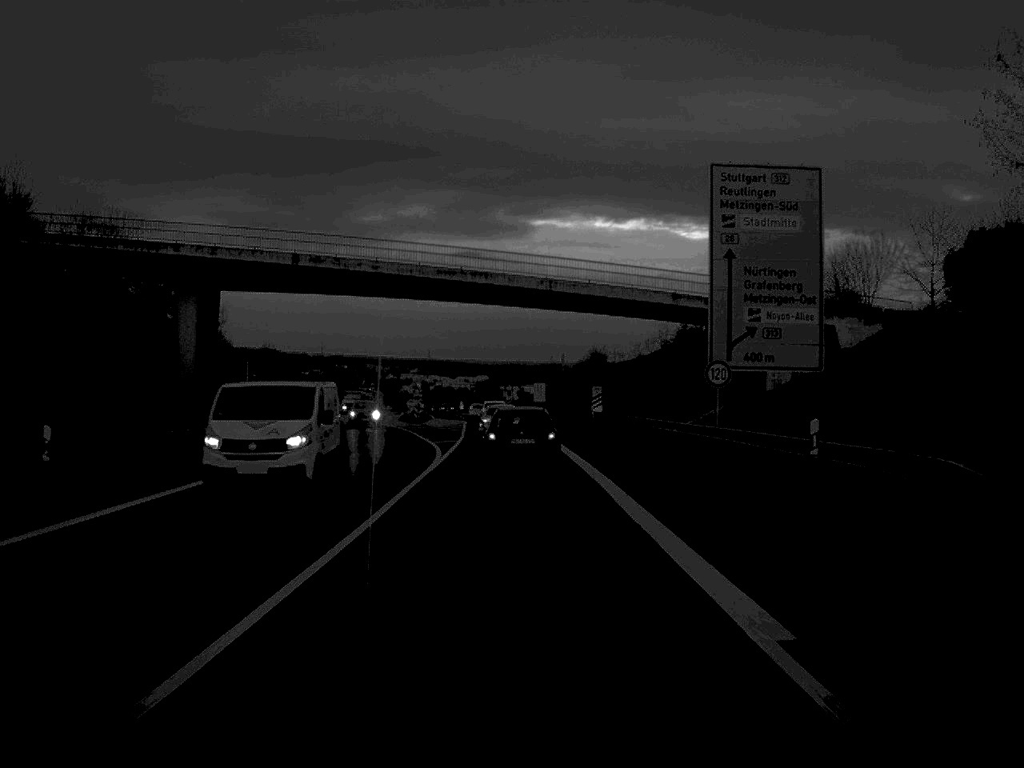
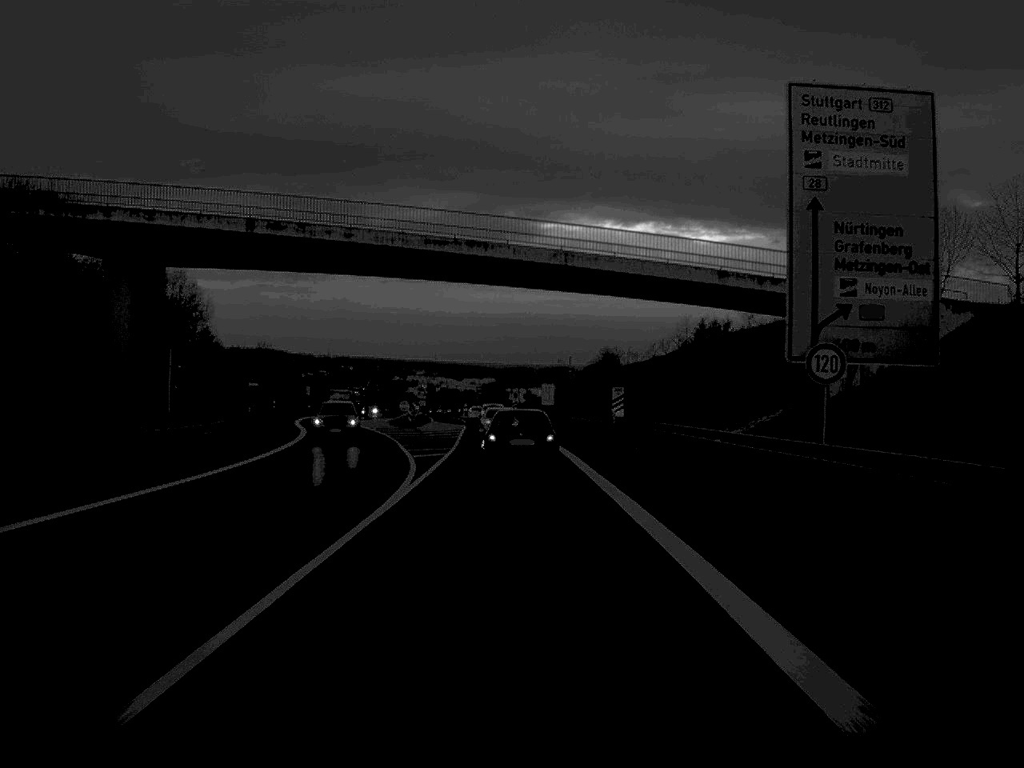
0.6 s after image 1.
(0.0, +11.6) m; 0°
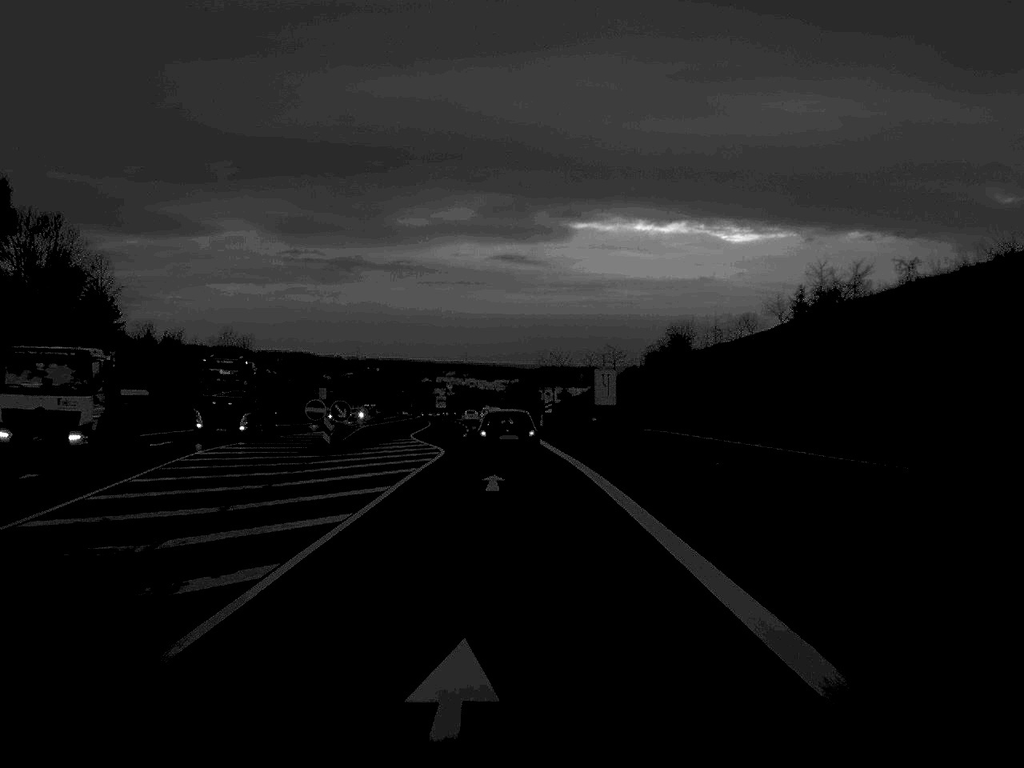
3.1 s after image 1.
(-0.5, +51.1) m; -1°
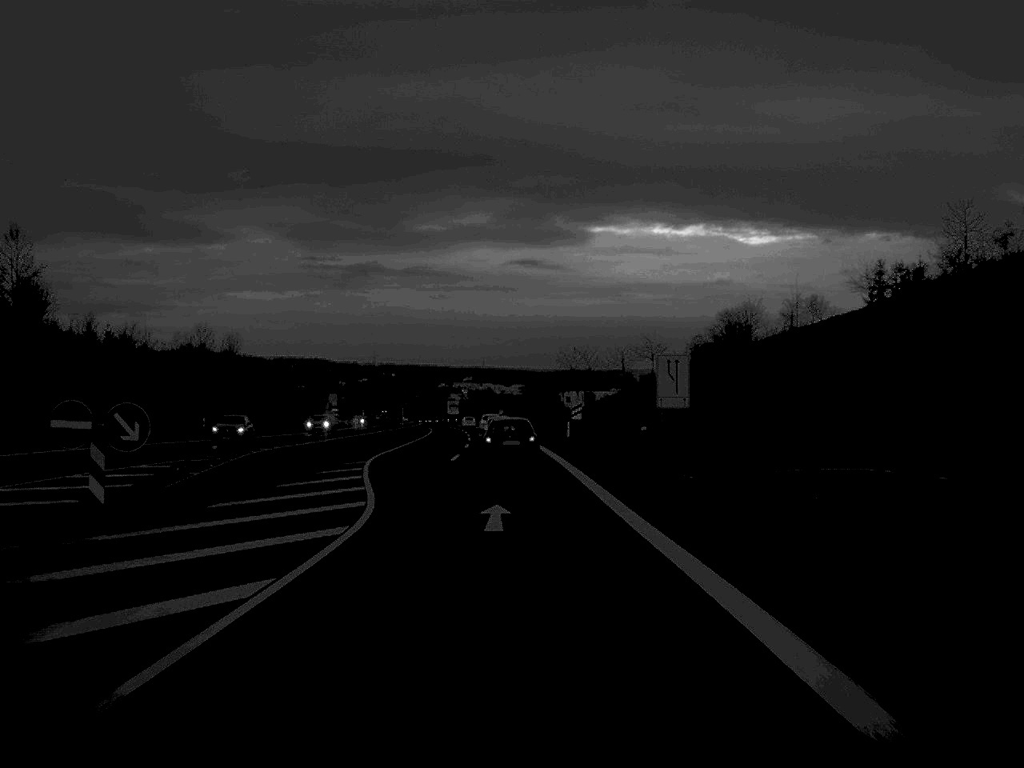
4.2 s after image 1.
(-0.2, +26.1) m; -1°
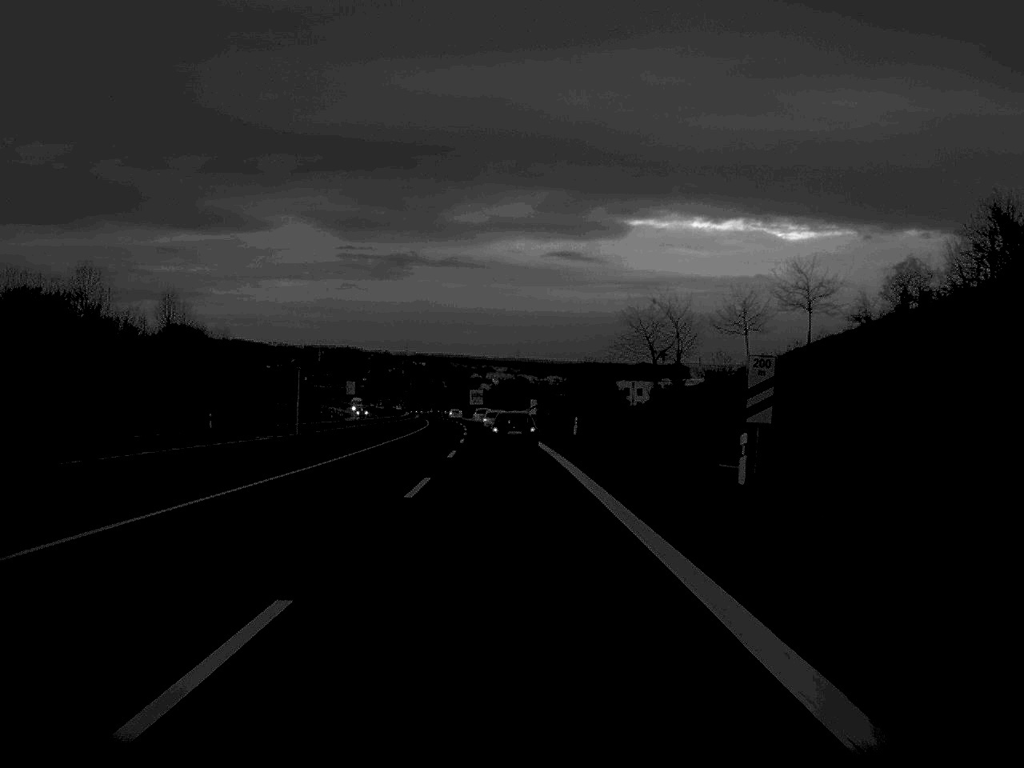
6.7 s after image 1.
(-0.8, +57.9) m; -1°
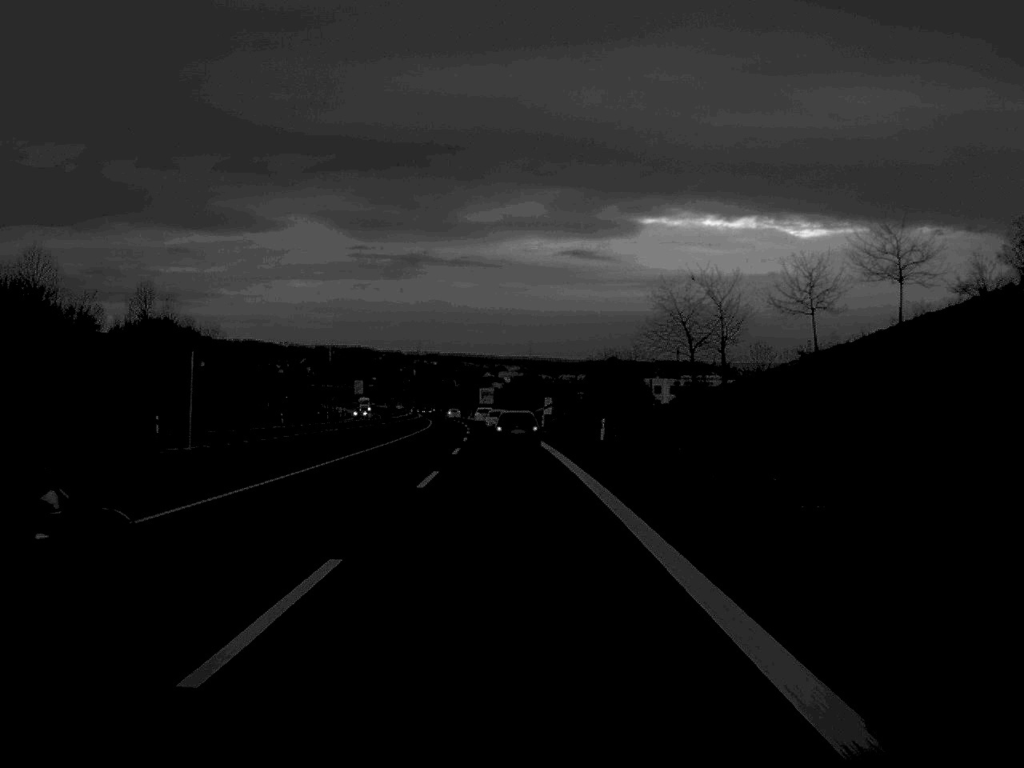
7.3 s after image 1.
(-0.1, +15.2) m; -1°
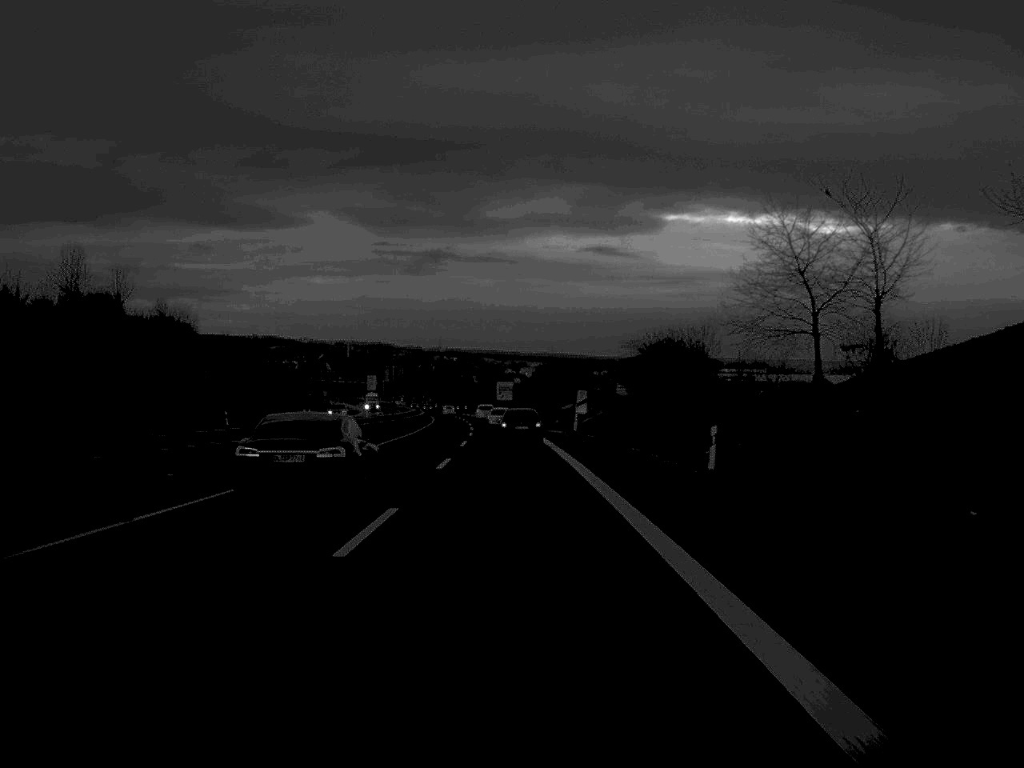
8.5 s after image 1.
(-0.3, +30.0) m; -1°
